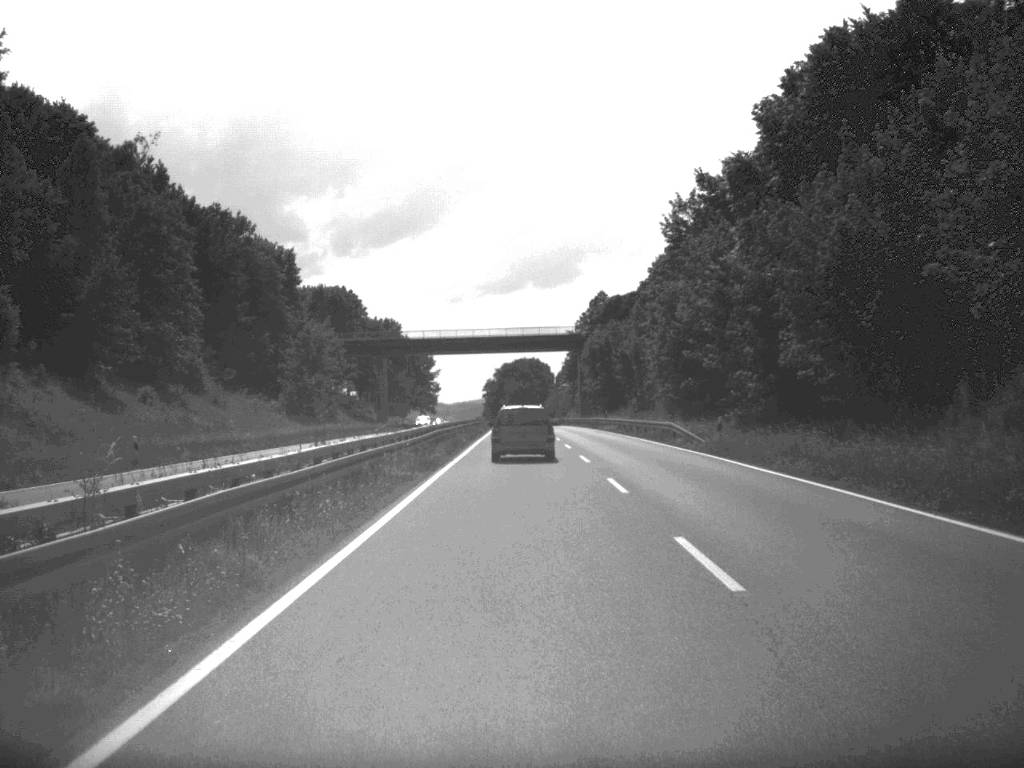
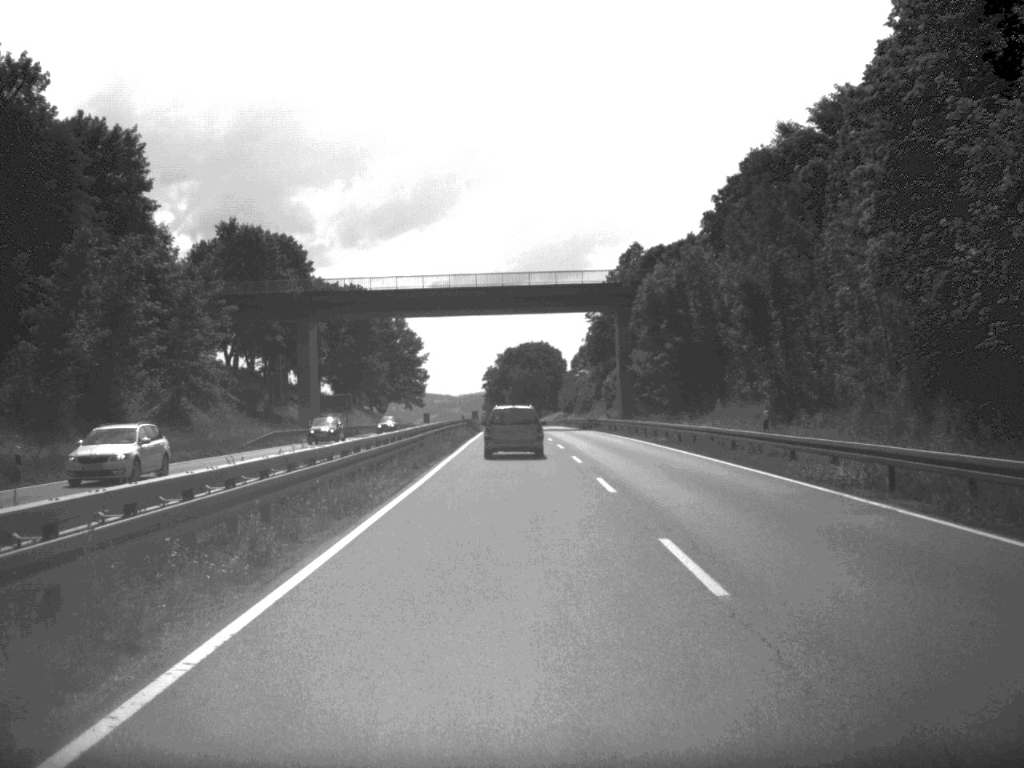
(-0.2, +59.0) m; 0°
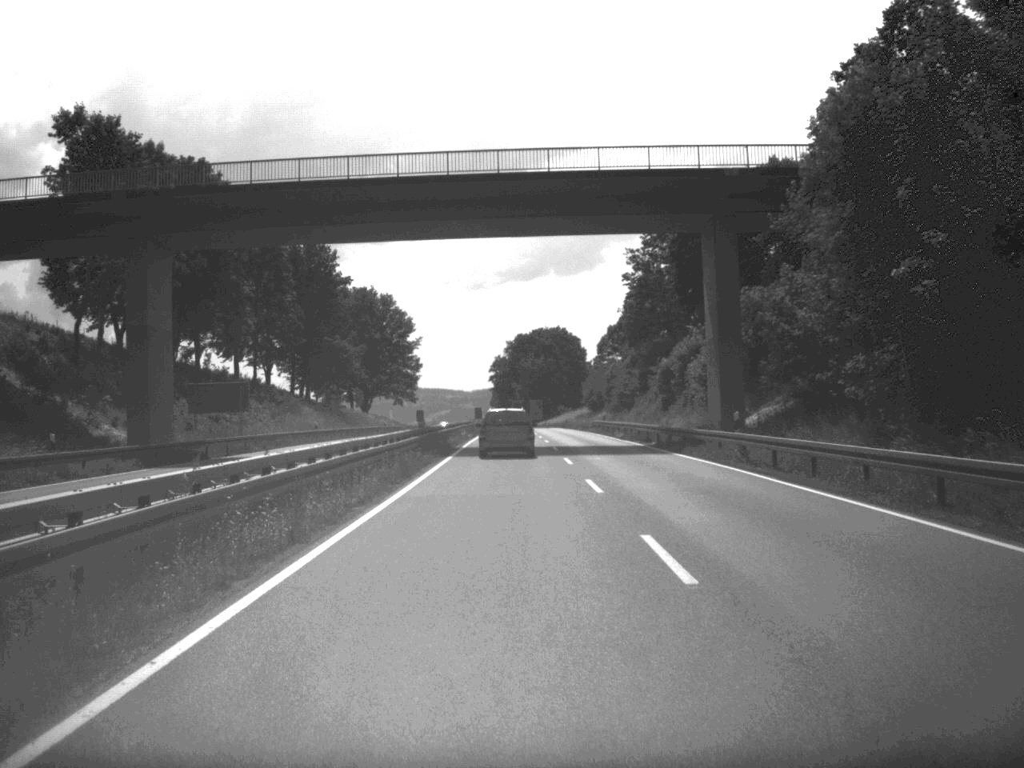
(-0.2, +46.4) m; -1°
